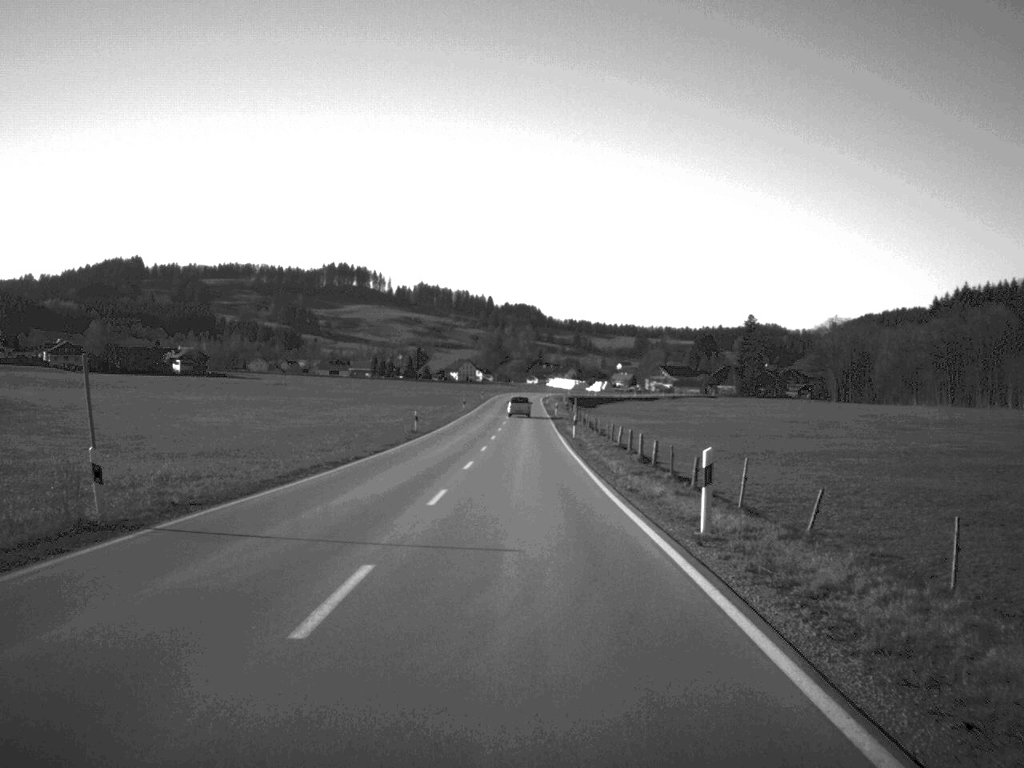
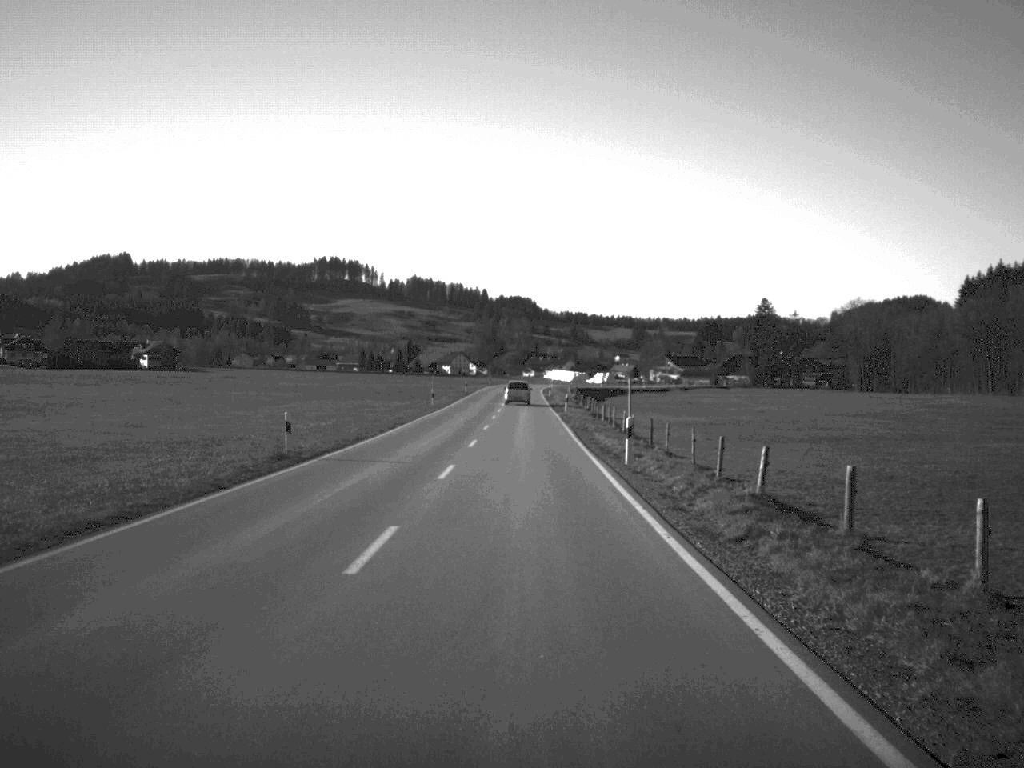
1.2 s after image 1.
(0.0, +33.0) m; 0°
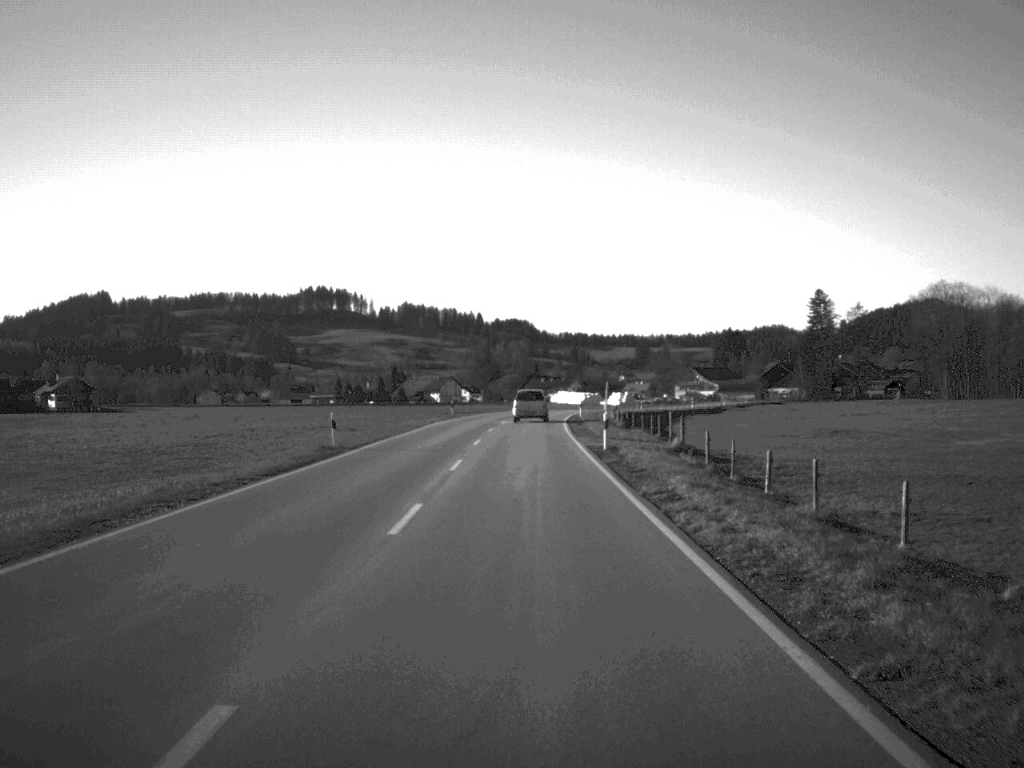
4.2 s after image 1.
(-0.1, +79.9) m; 0°
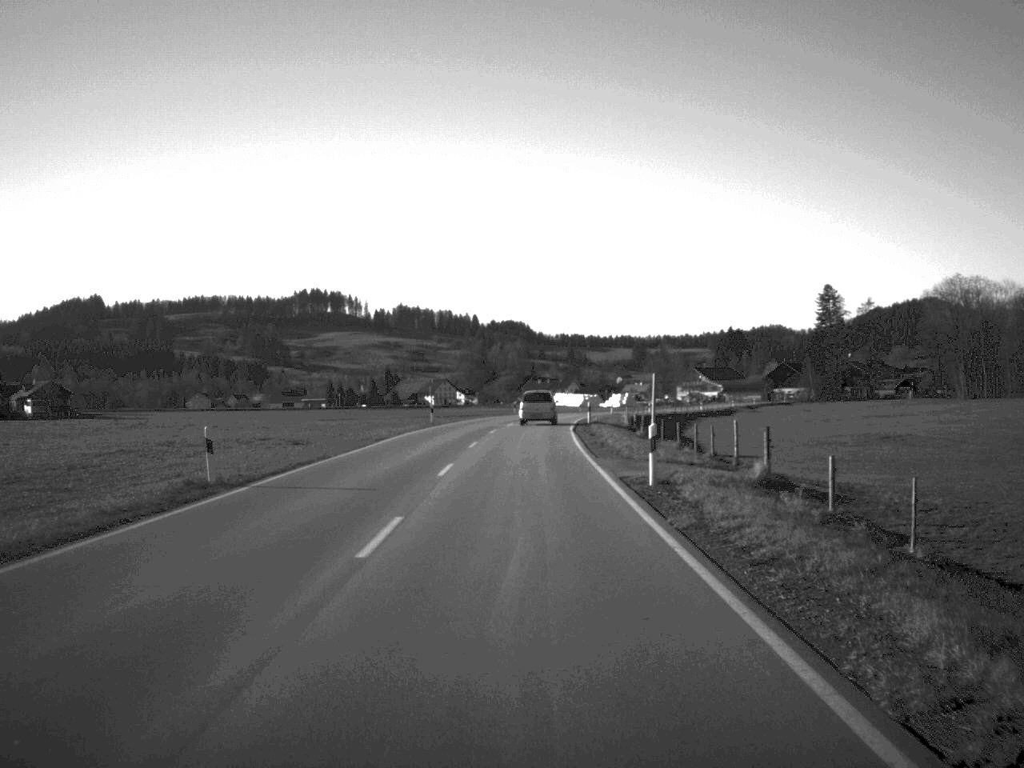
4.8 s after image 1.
(0.0, +13.9) m; 0°
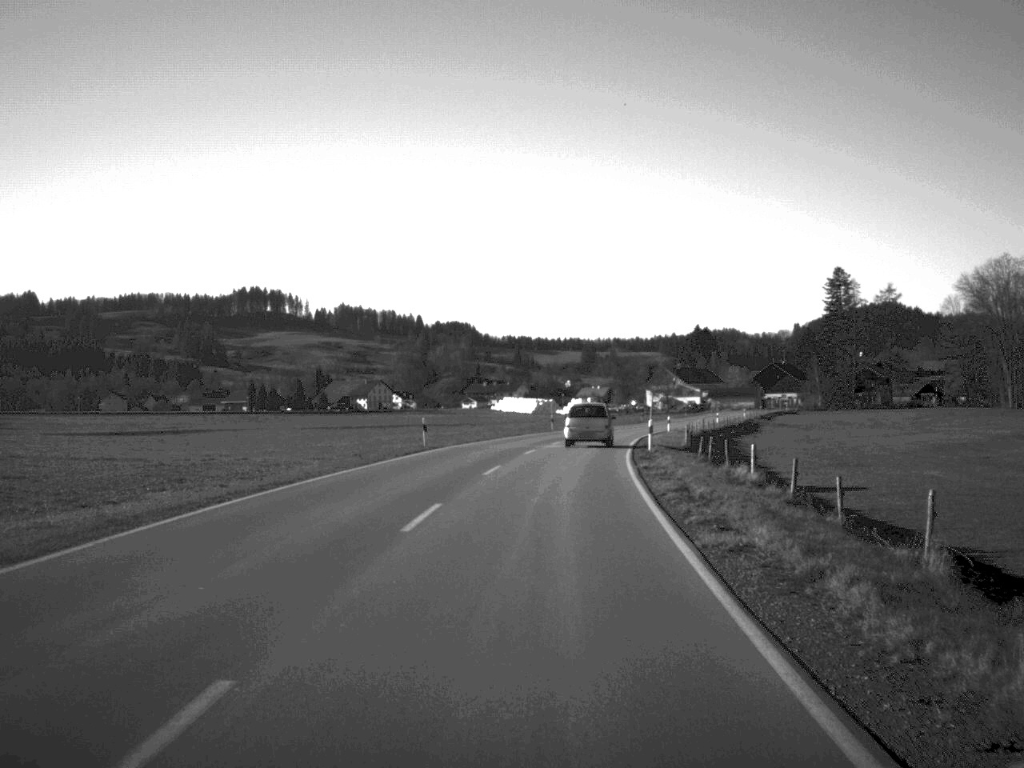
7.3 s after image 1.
(+0.7, +57.0) m; +2°
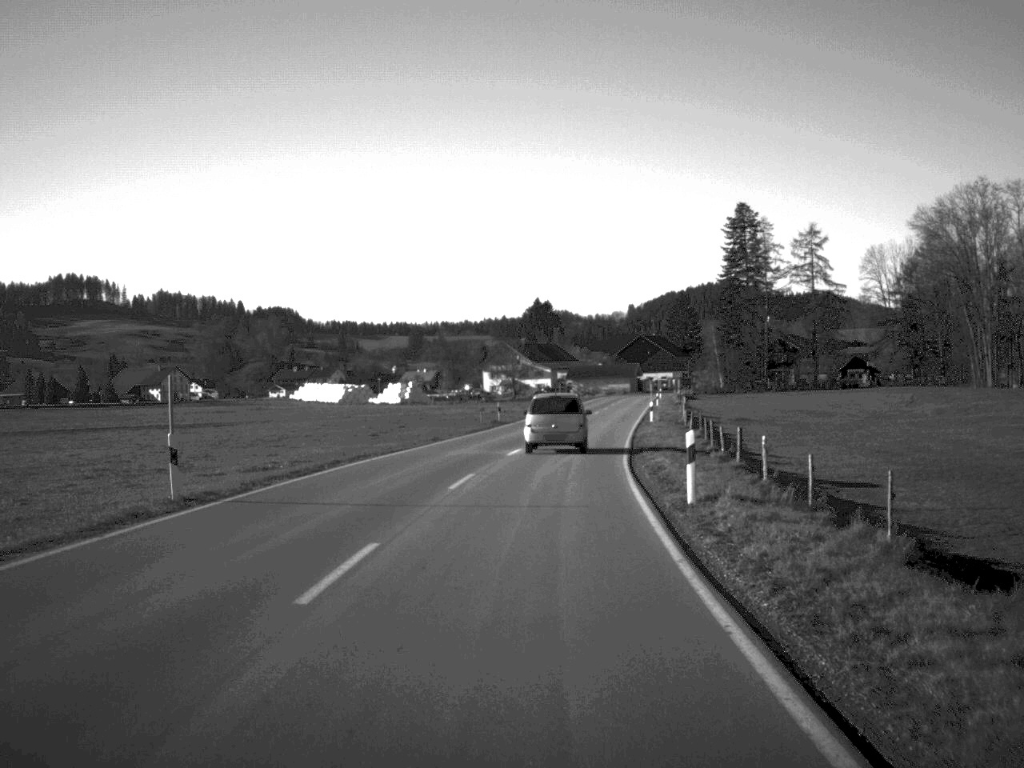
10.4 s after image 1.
(+4.3, +64.5) m; +8°
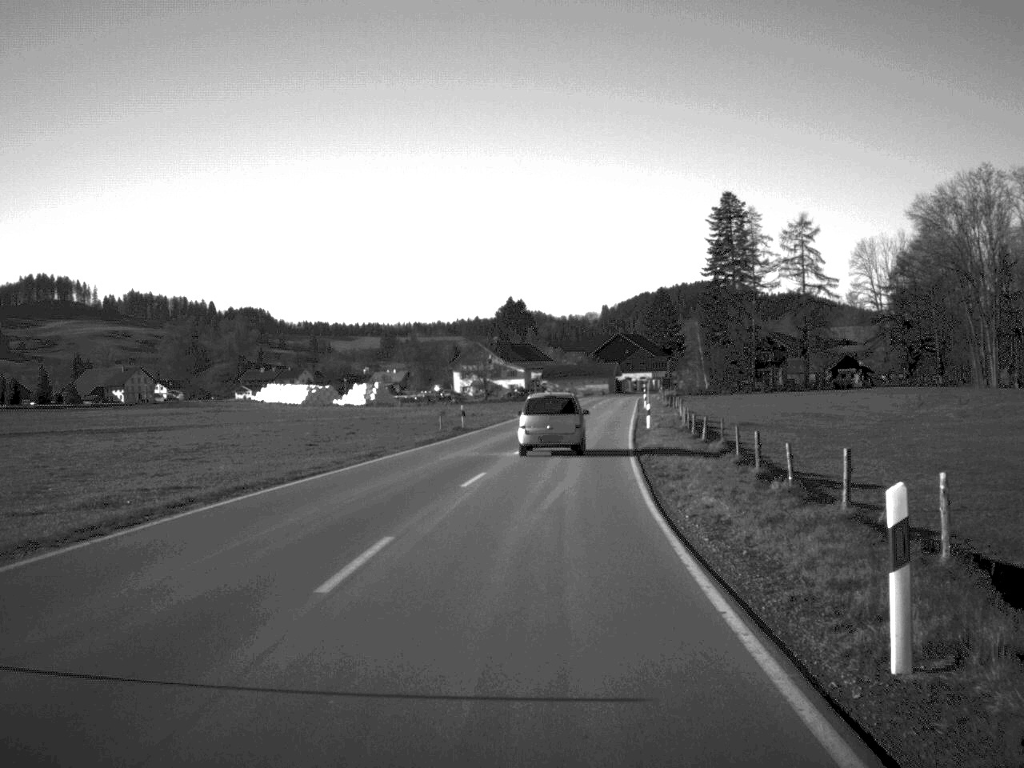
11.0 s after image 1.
(+0.1, +11.3) m; +1°
